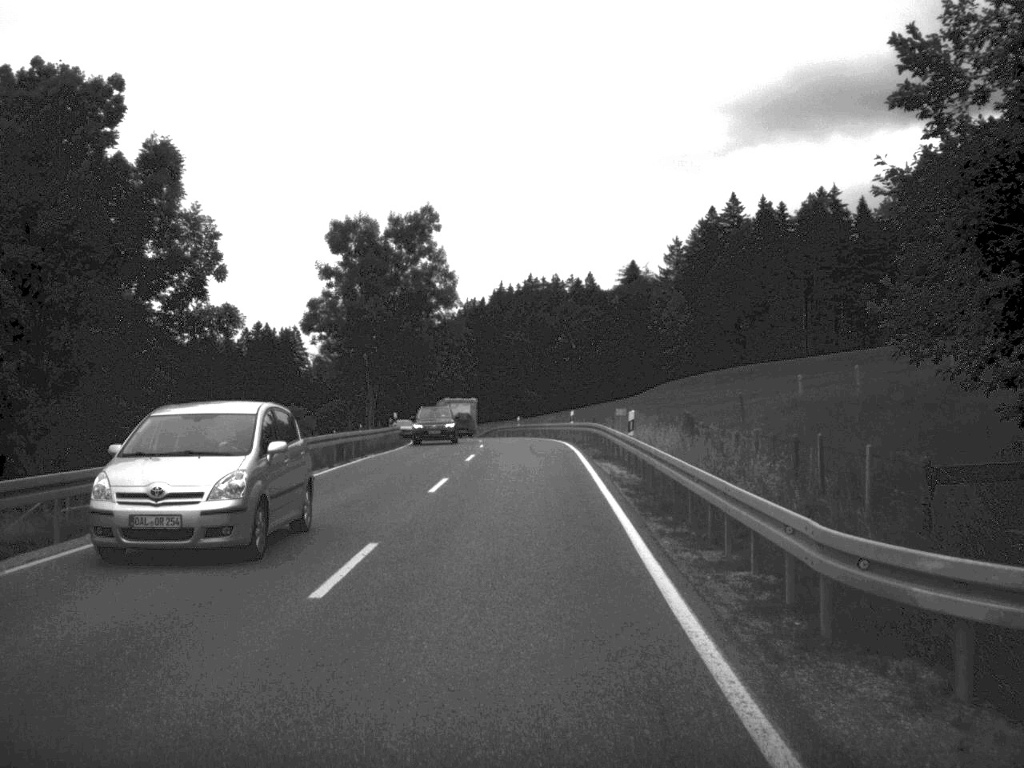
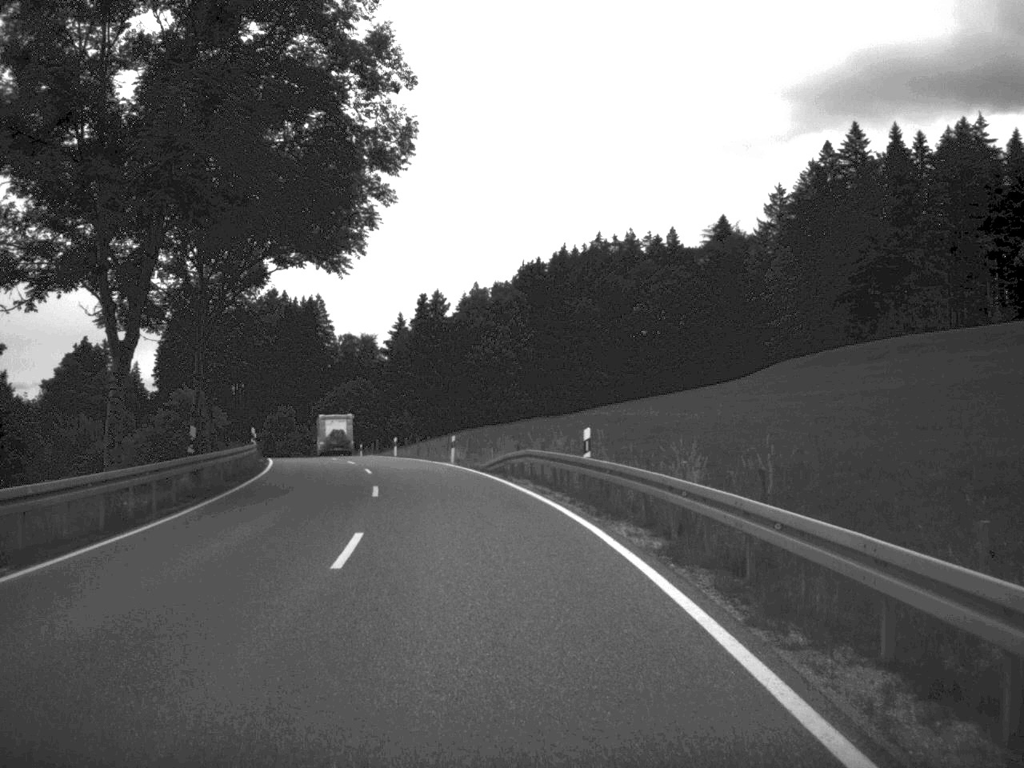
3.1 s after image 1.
(-0.4, +56.0) m; -3°
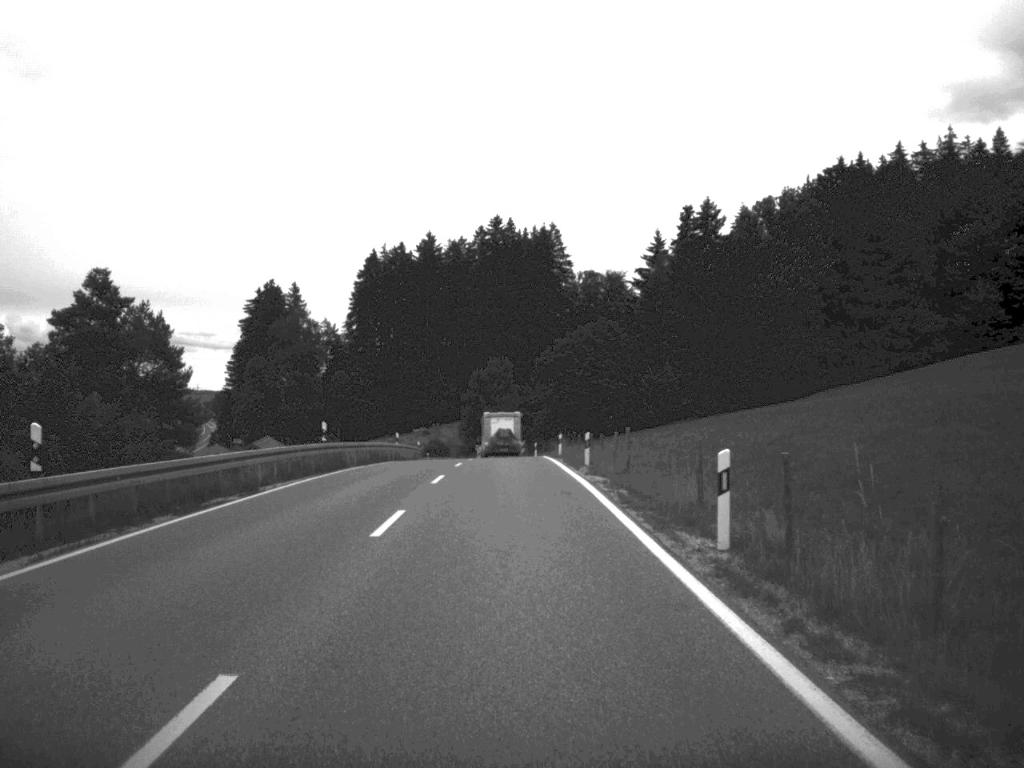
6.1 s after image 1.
(-6.4, +56.0) m; -11°
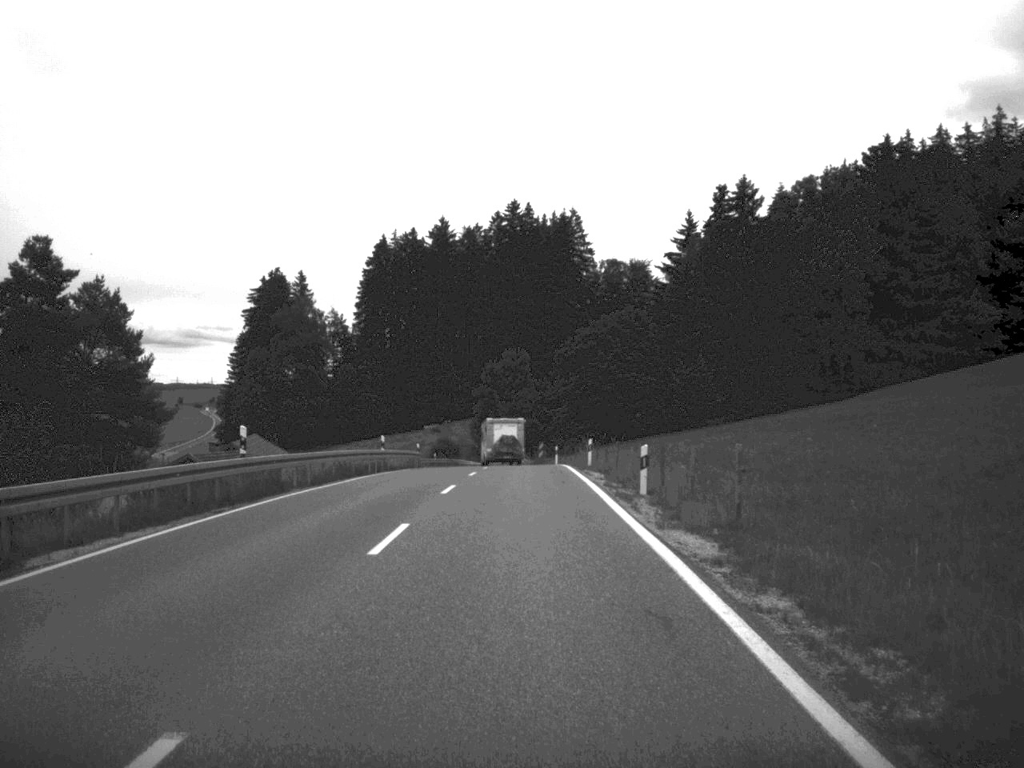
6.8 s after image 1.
(-0.1, +13.1) m; -1°
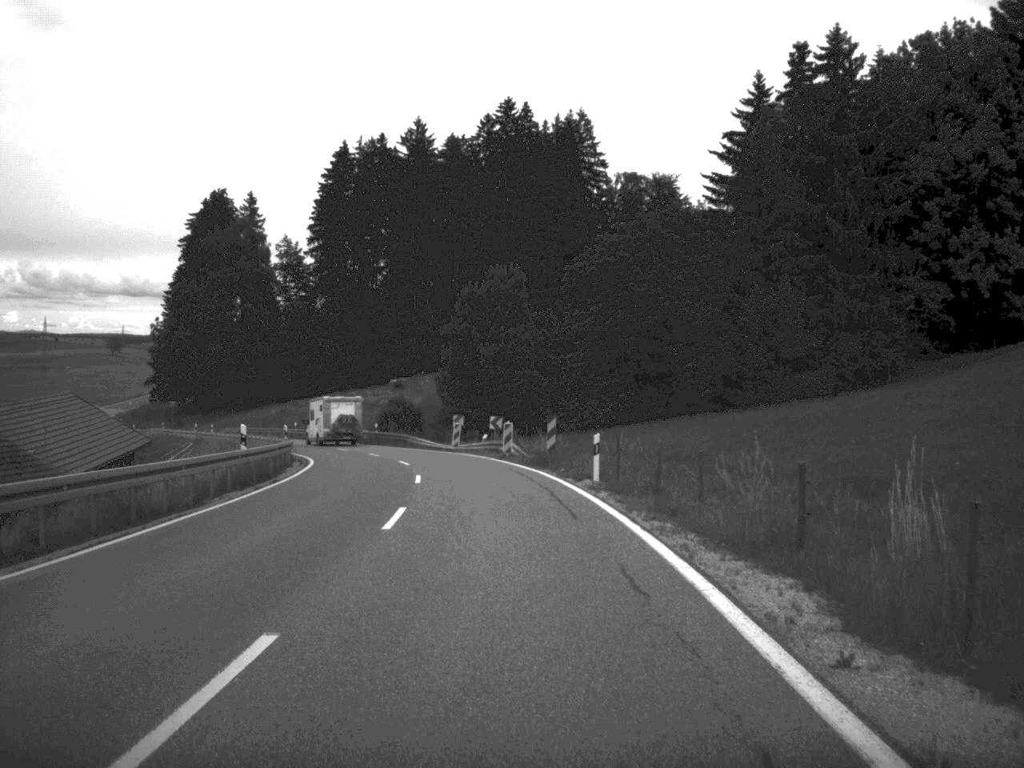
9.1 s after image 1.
(+0.1, +44.1) m; 0°
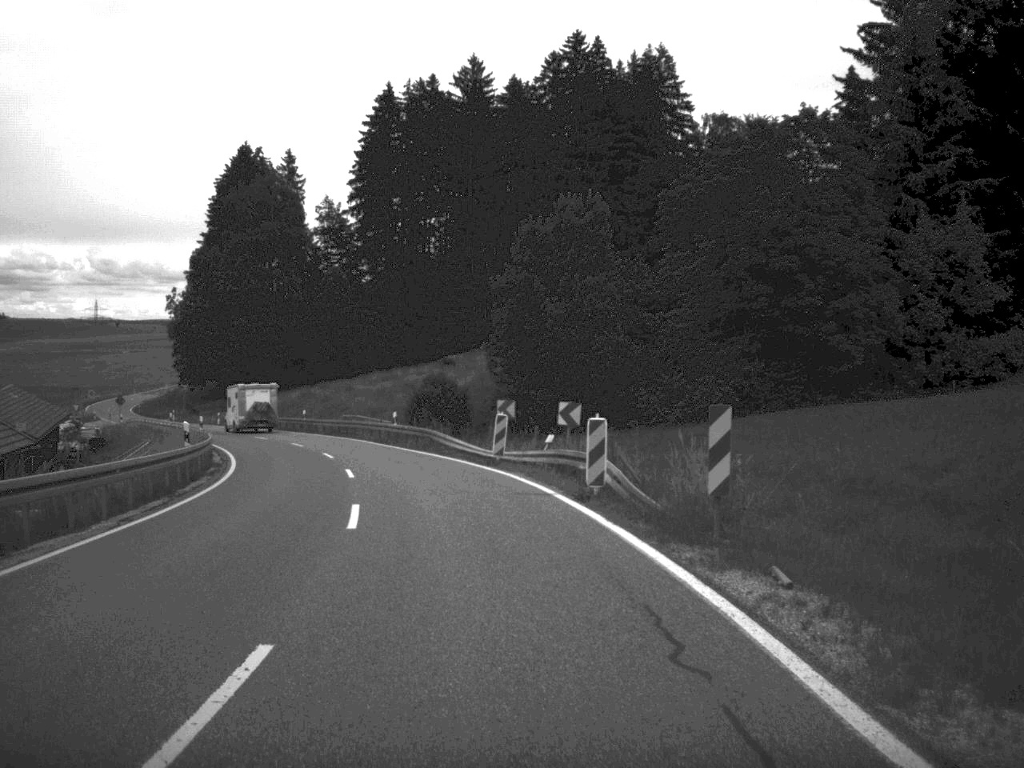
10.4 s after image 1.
(-0.5, +23.8) m; -3°
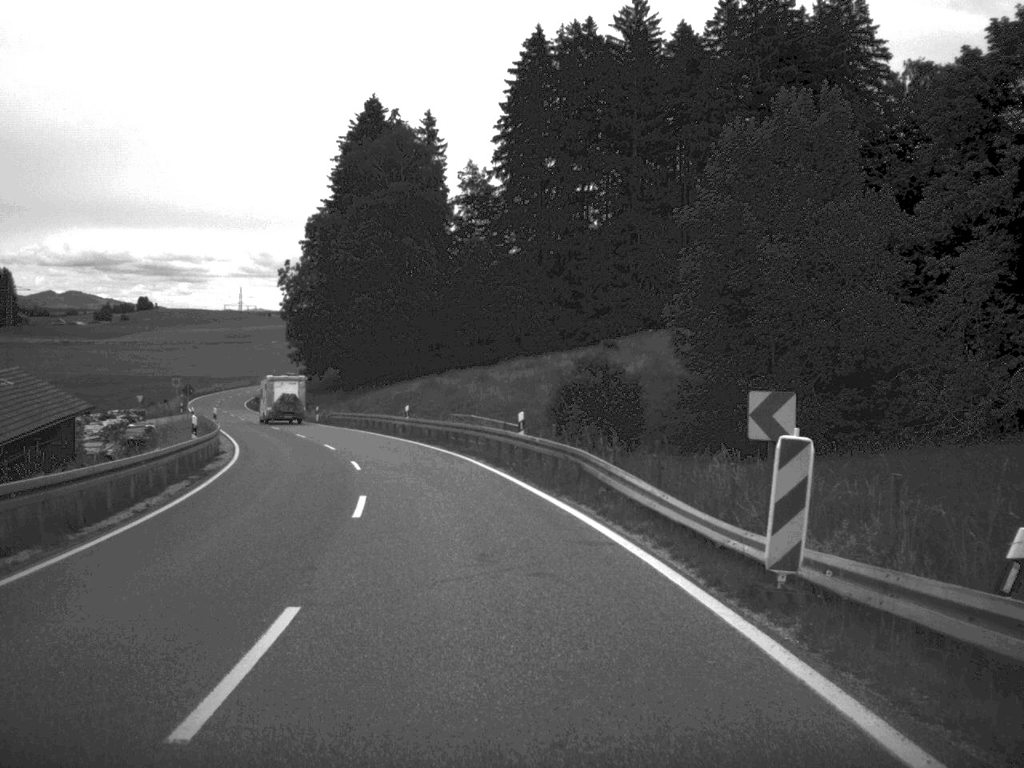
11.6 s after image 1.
(-1.3, +21.7) m; -7°
